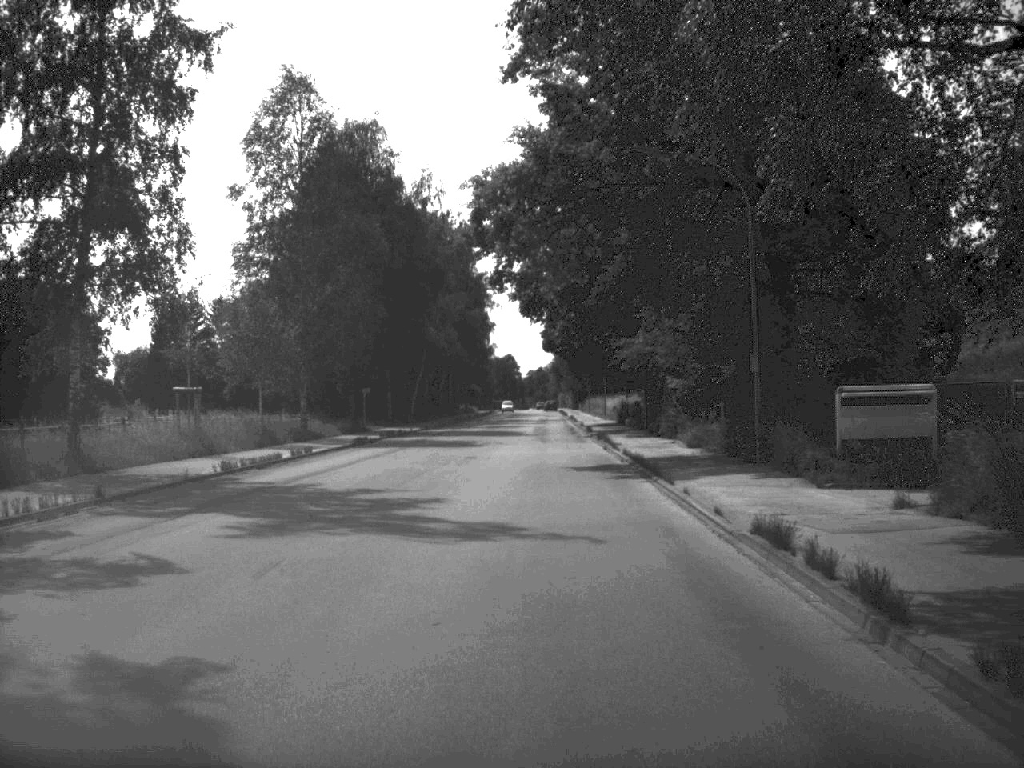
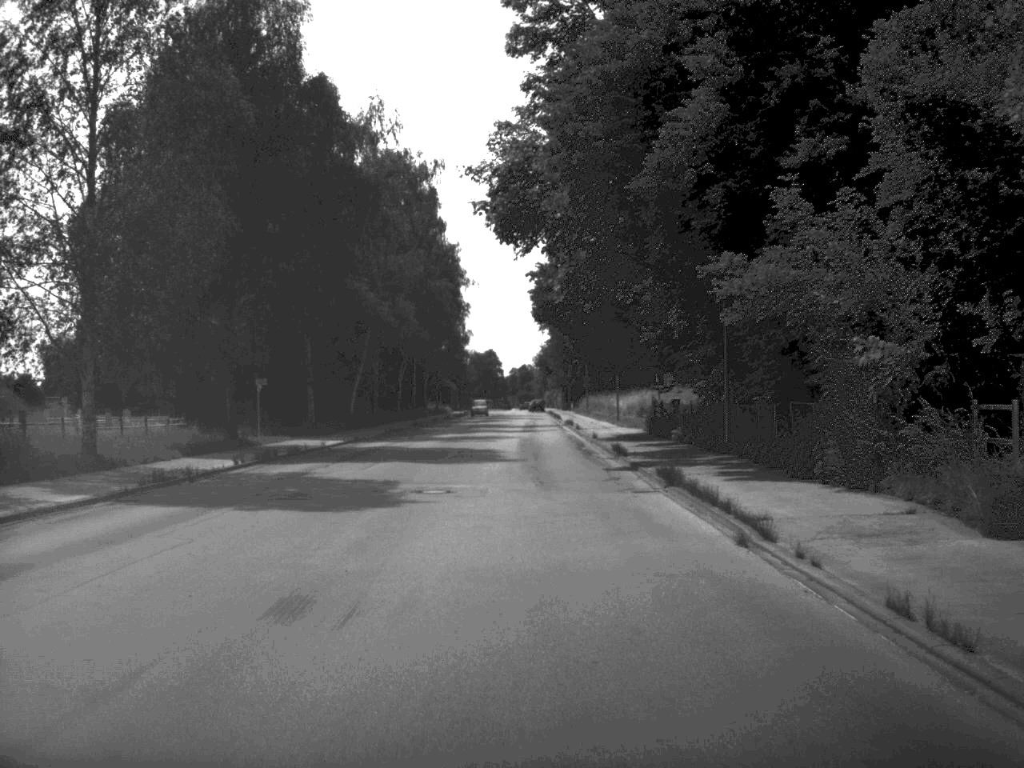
(+0.1, +27.4) m; +1°
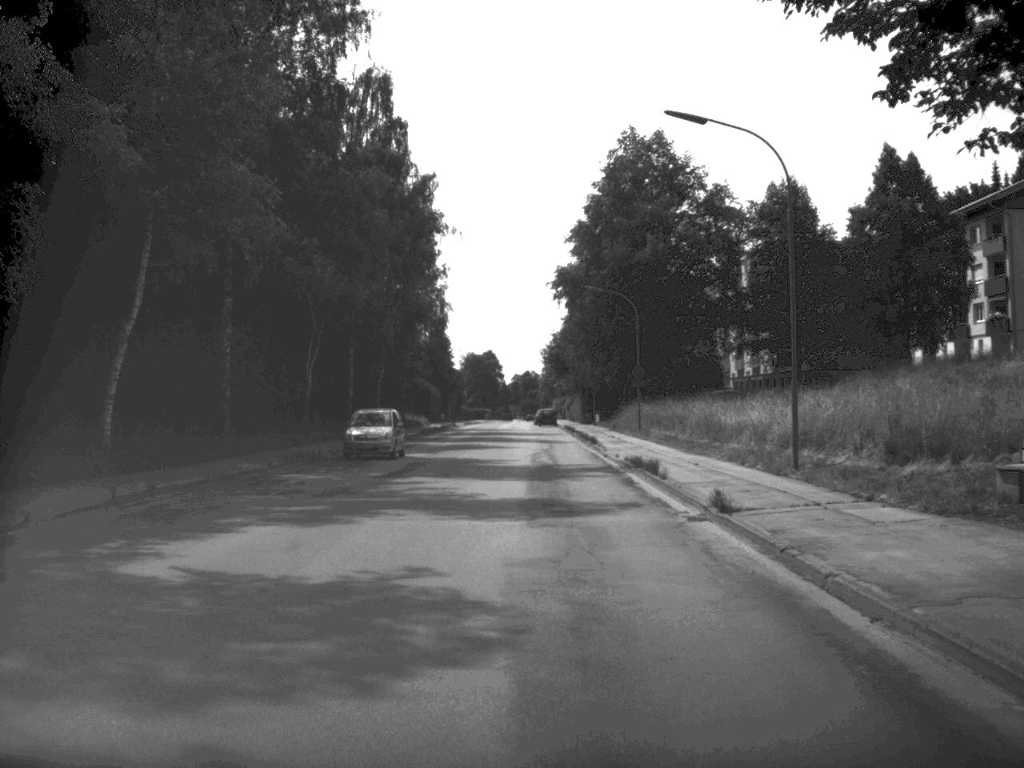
(-0.1, +44.4) m; 0°
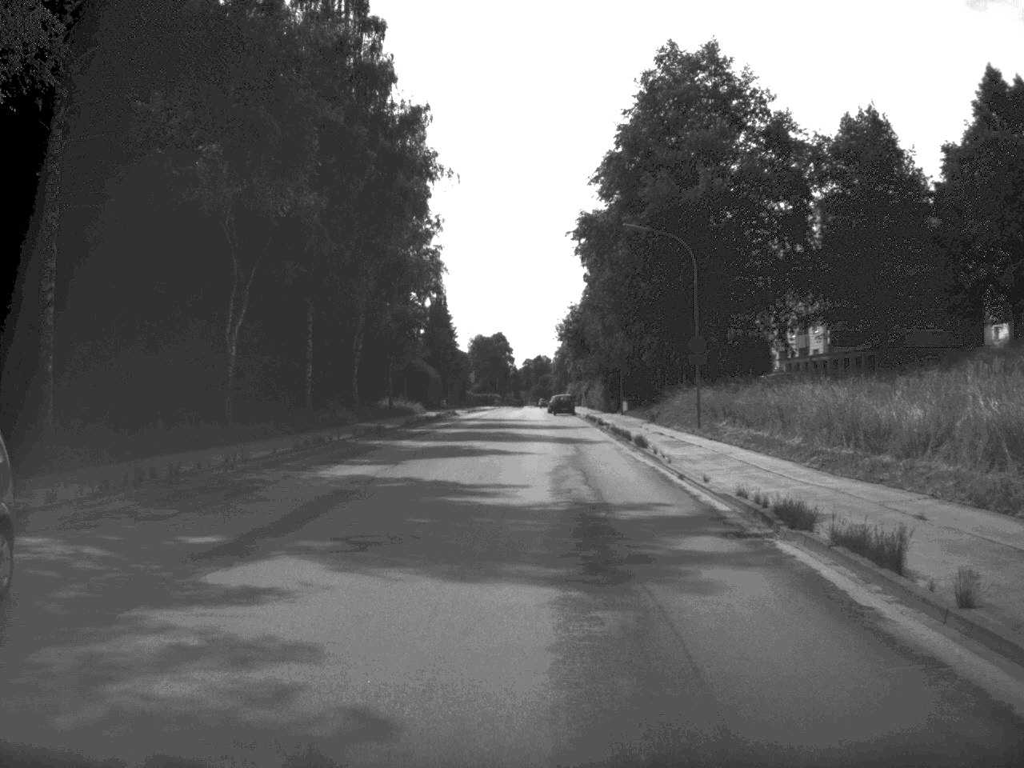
(-0.1, +17.1) m; -1°
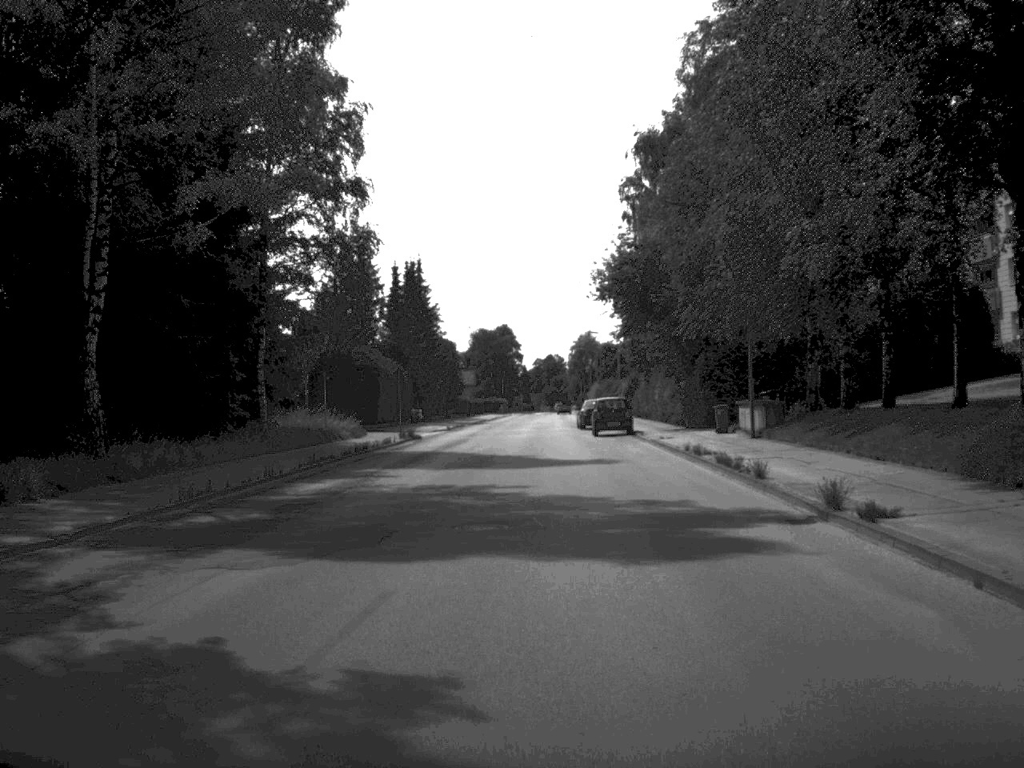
(-0.2, +43.7) m; -1°
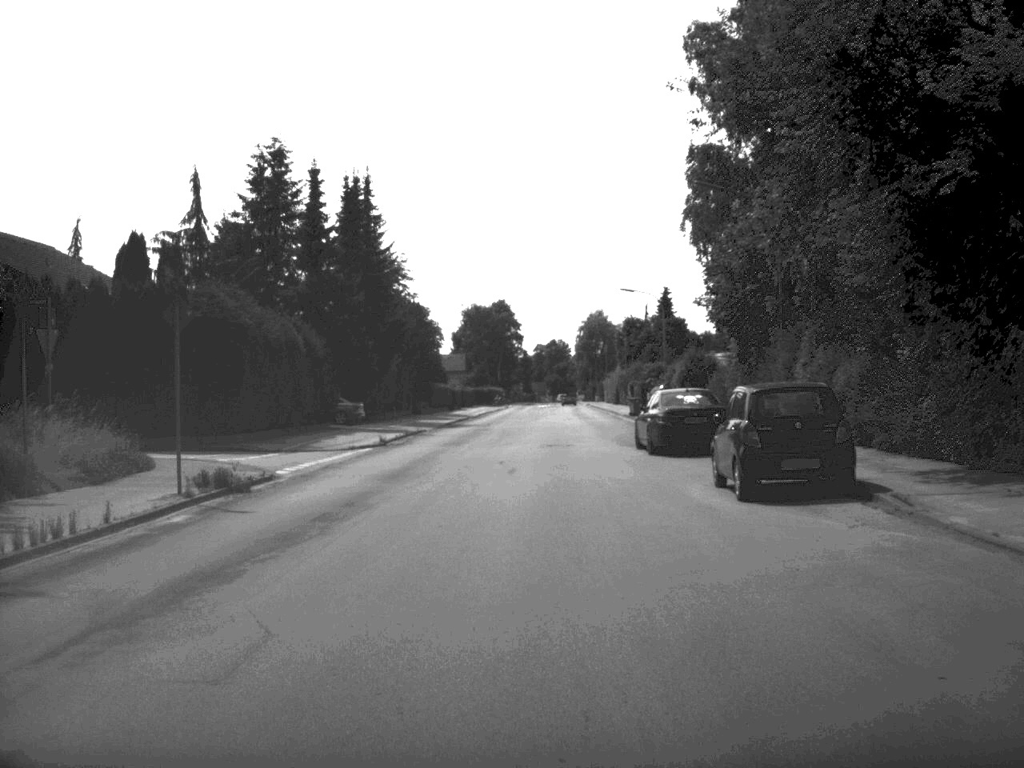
(-0.1, +33.9) m; 0°
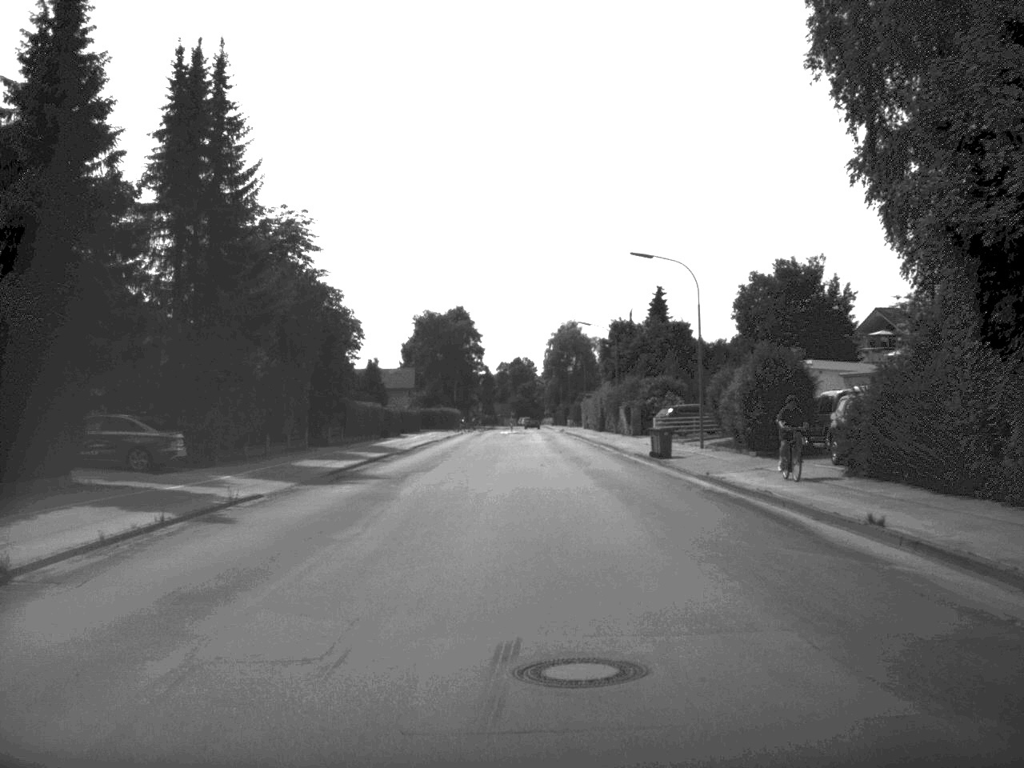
(+0.4, +26.7) m; +2°
